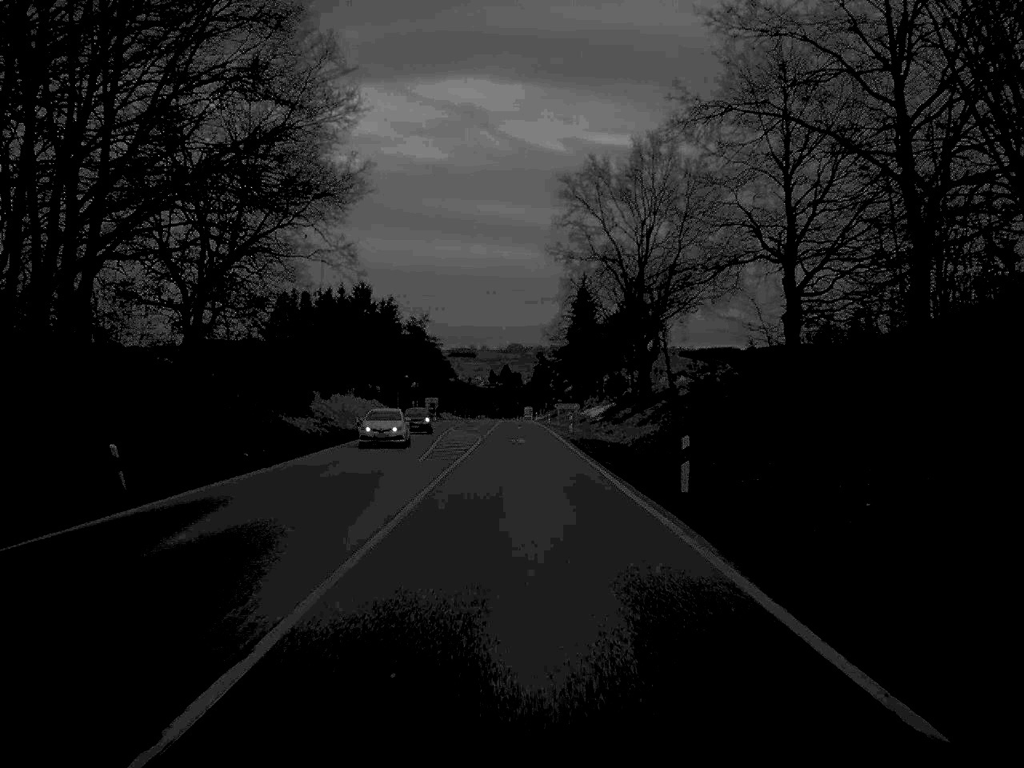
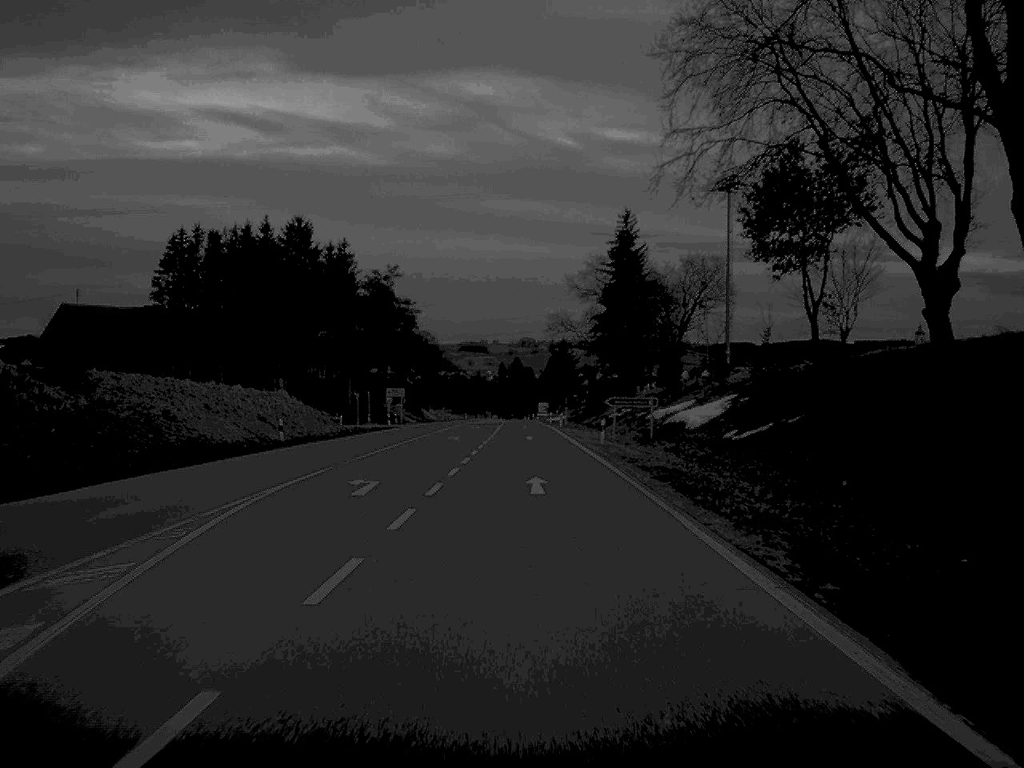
(-0.3, +66.7) m; 0°
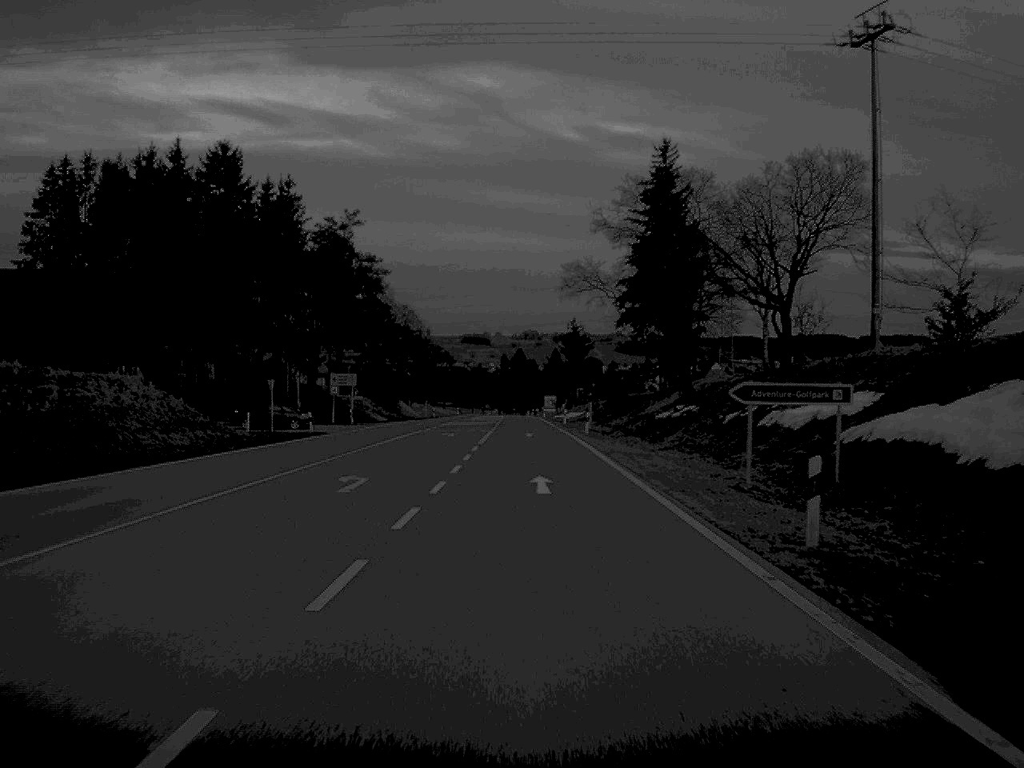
(0.0, +36.2) m; 0°
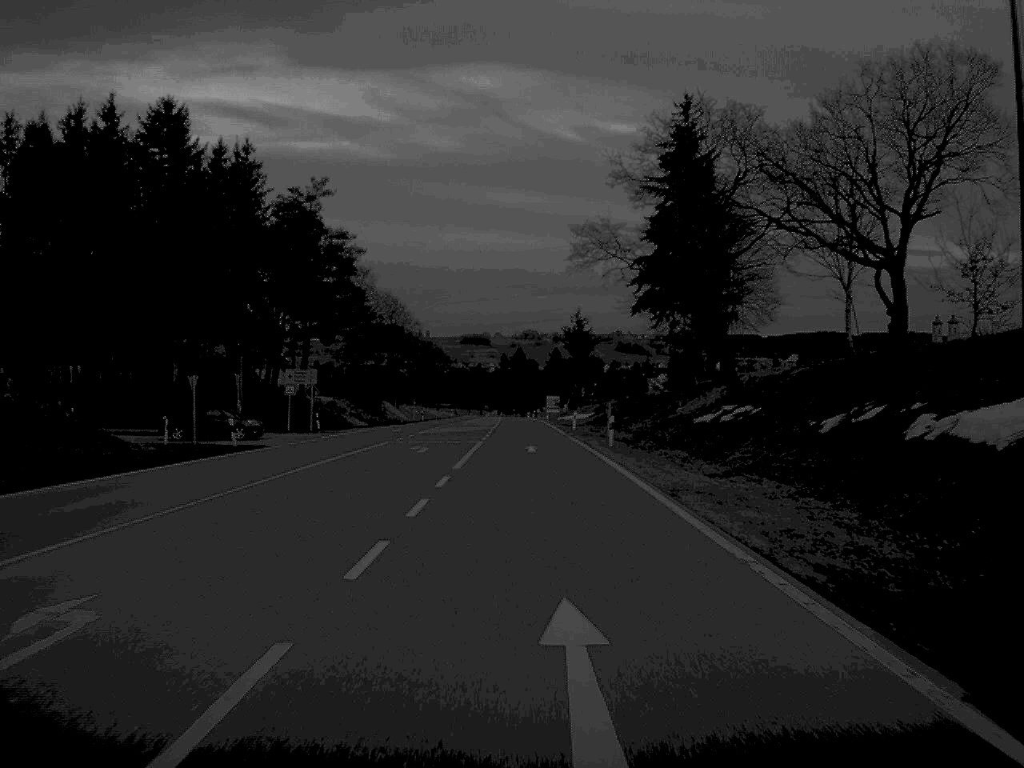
(0.0, +16.1) m; 0°
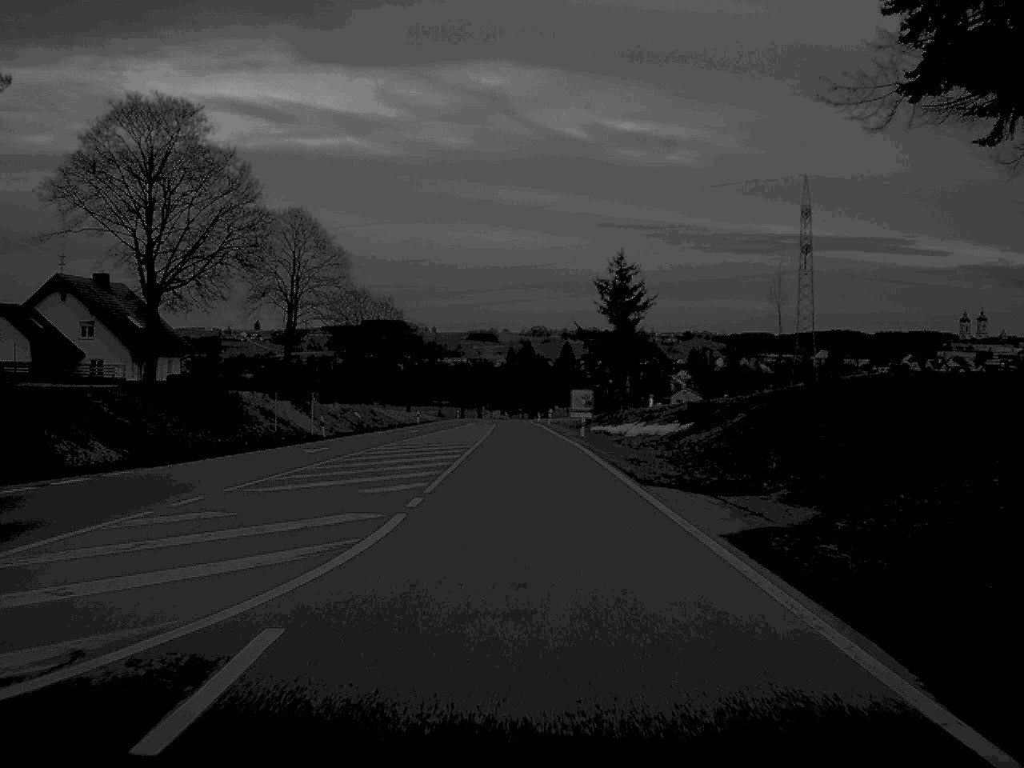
(-0.1, +65.0) m; 0°
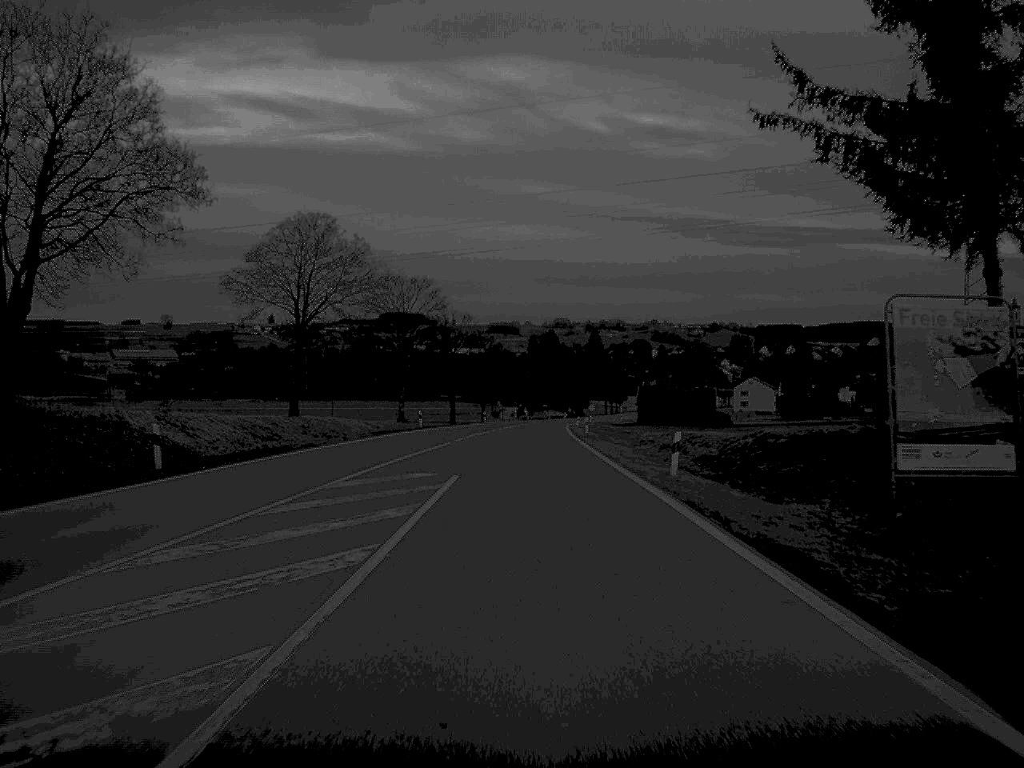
(-0.6, +81.6) m; -1°
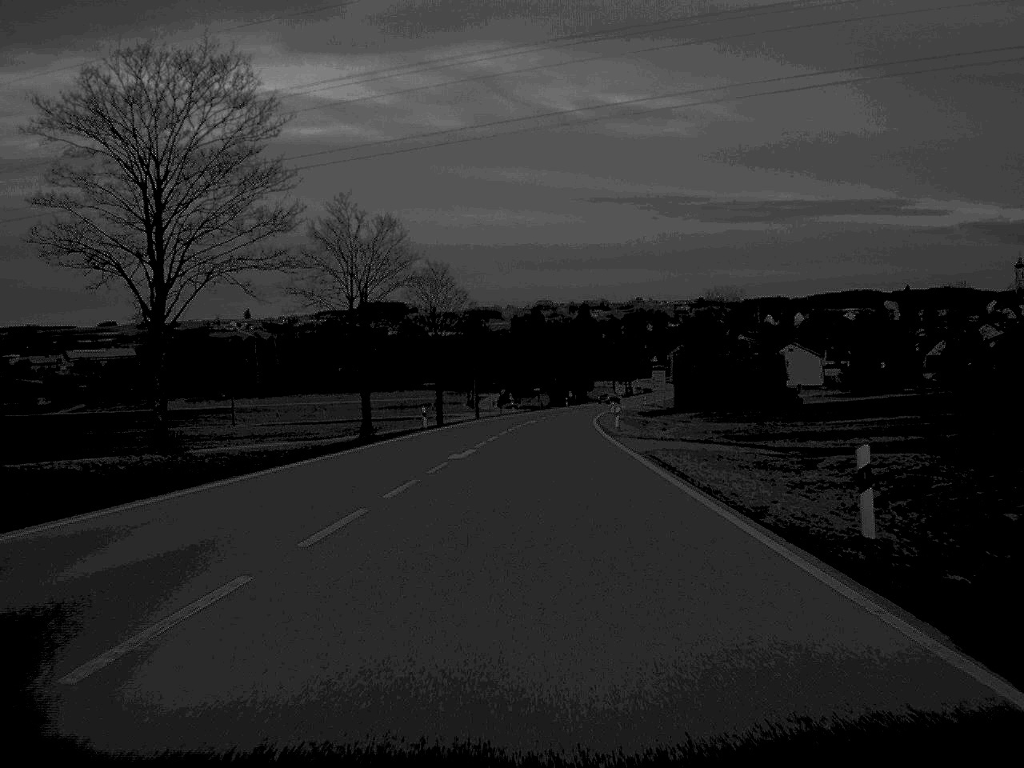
(+0.2, +63.9) m; +1°
